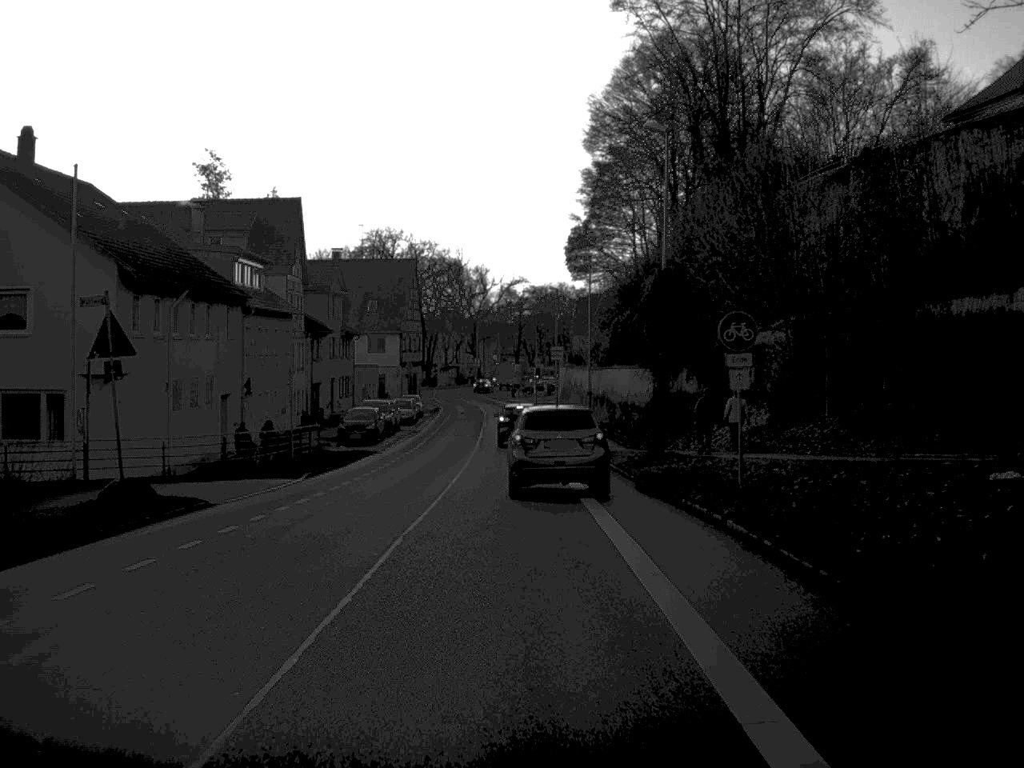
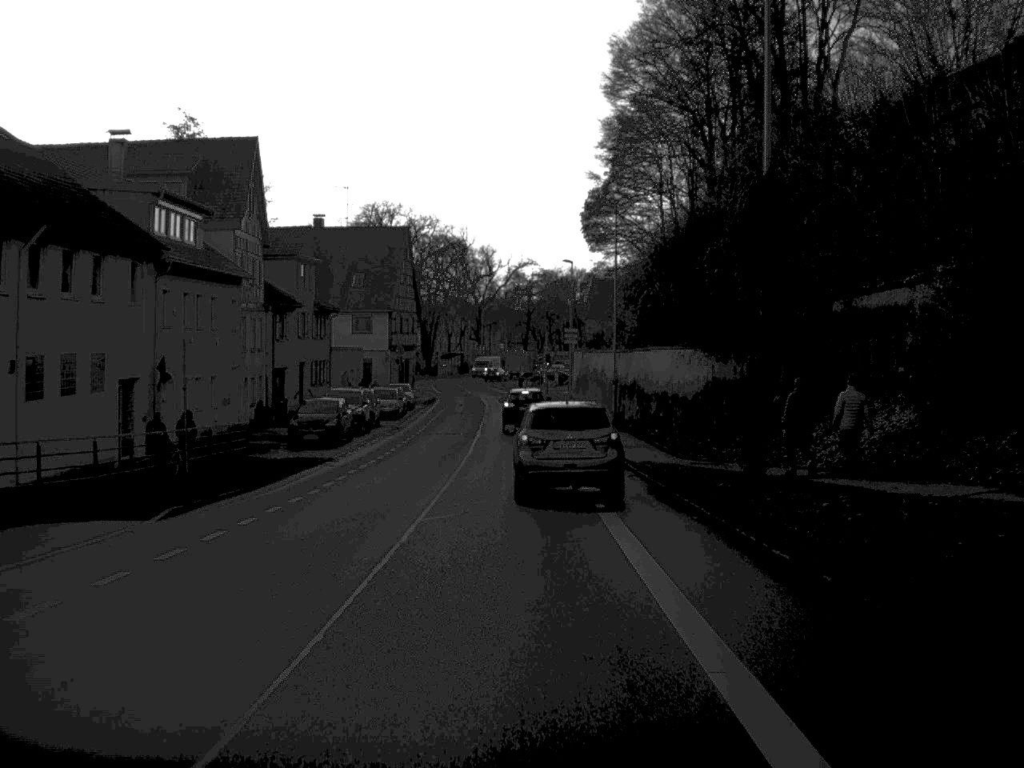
(0.0, +12.8) m; 0°
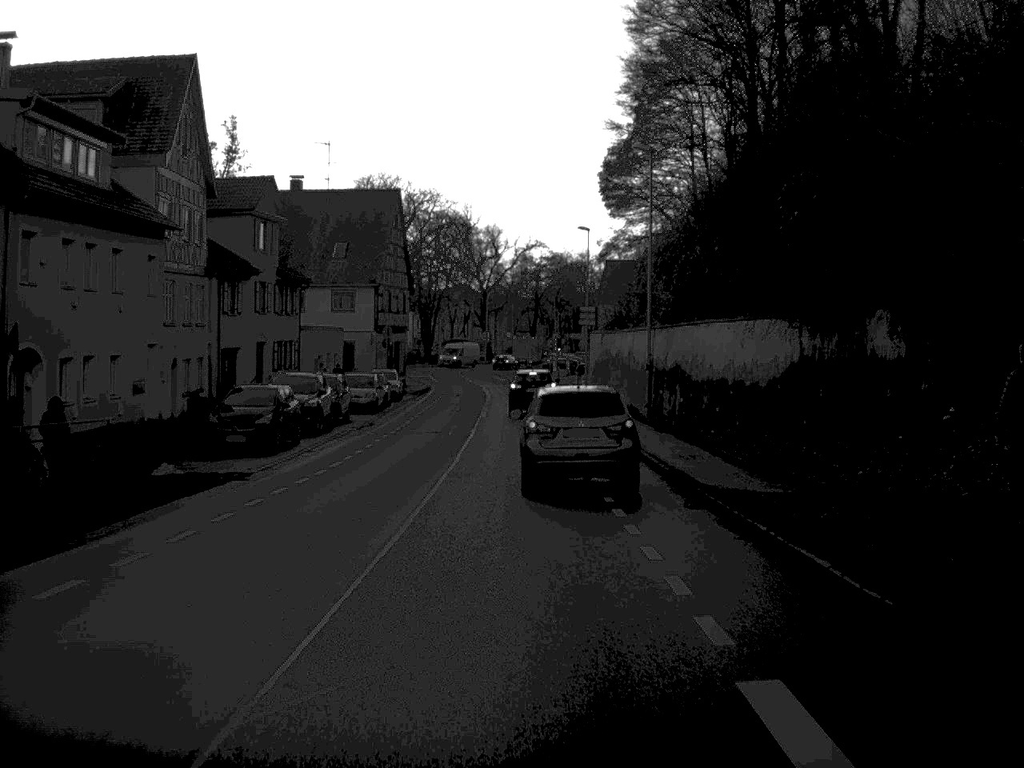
(0.0, +11.5) m; 0°
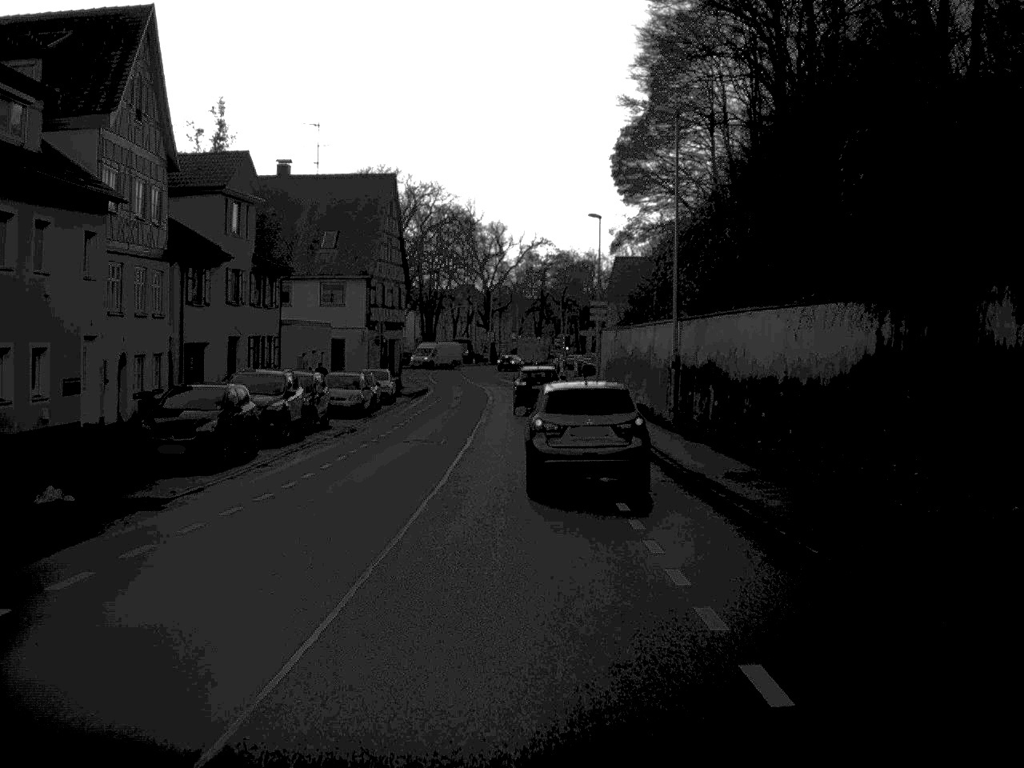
(0.0, +5.7) m; 0°
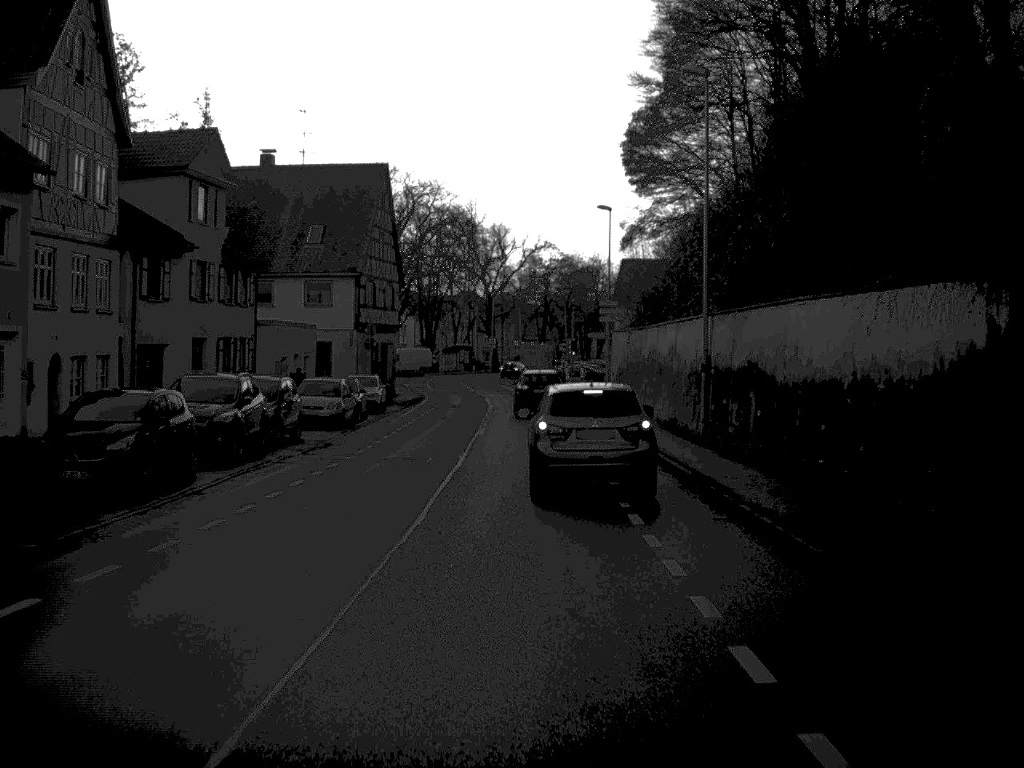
(0.0, +5.3) m; 0°
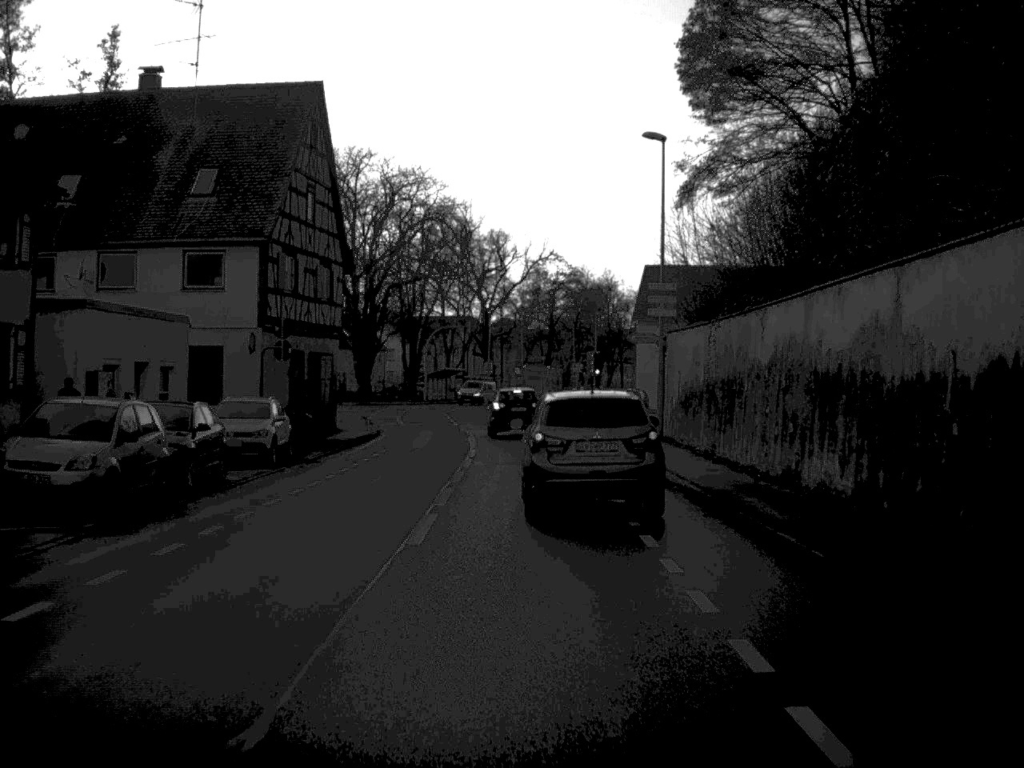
(0.0, +21.4) m; 0°
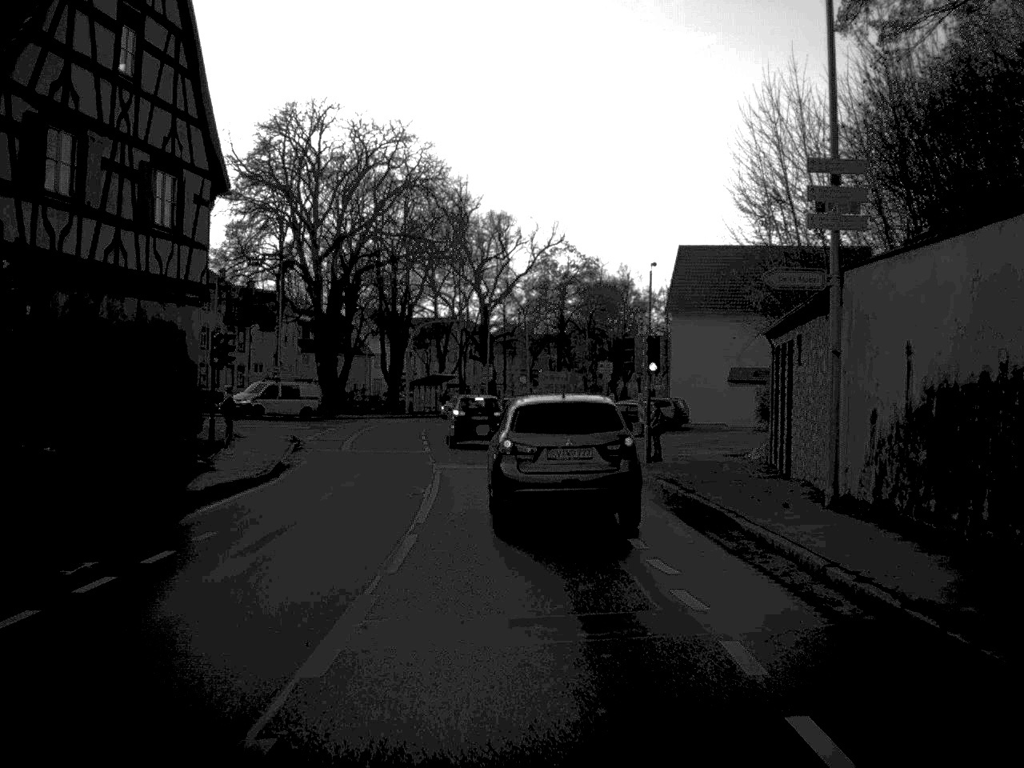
(-0.1, +19.9) m; 0°
